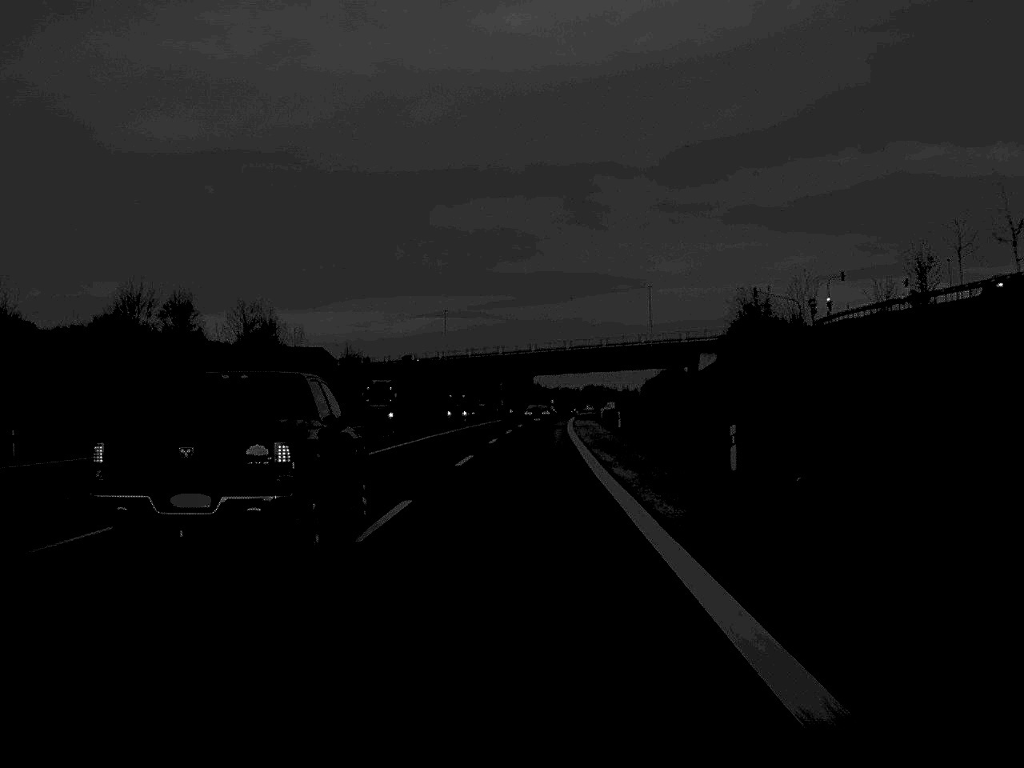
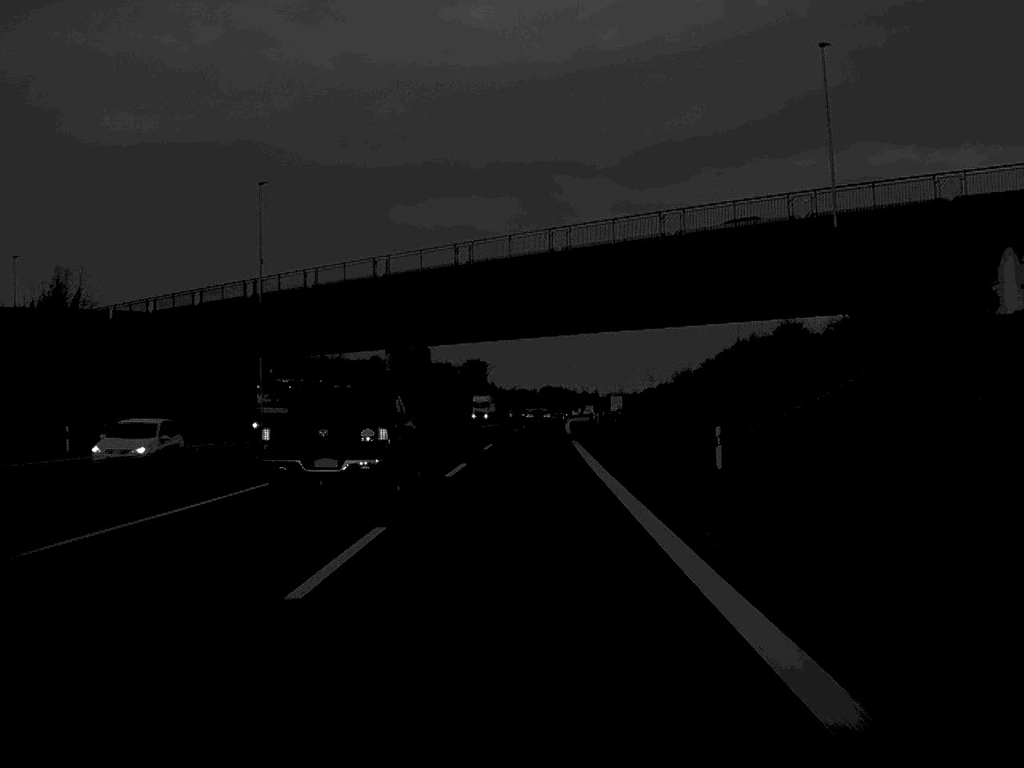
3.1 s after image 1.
(+1.7, +93.9) m; +2°
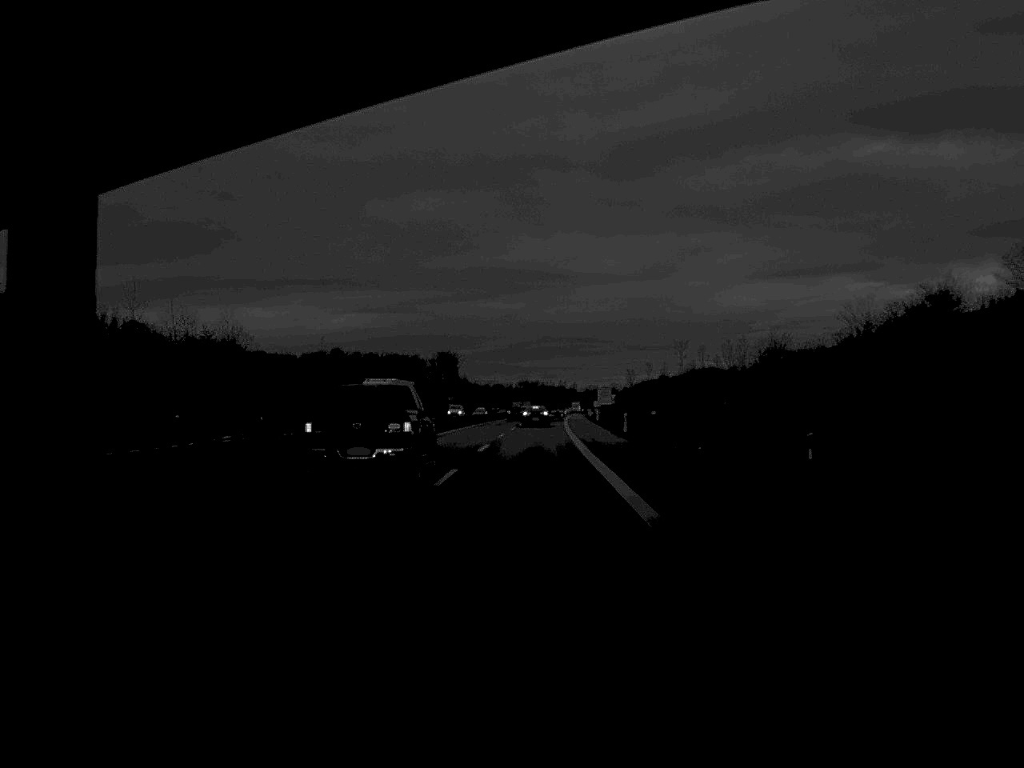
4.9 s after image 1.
(+0.5, +57.9) m; +1°
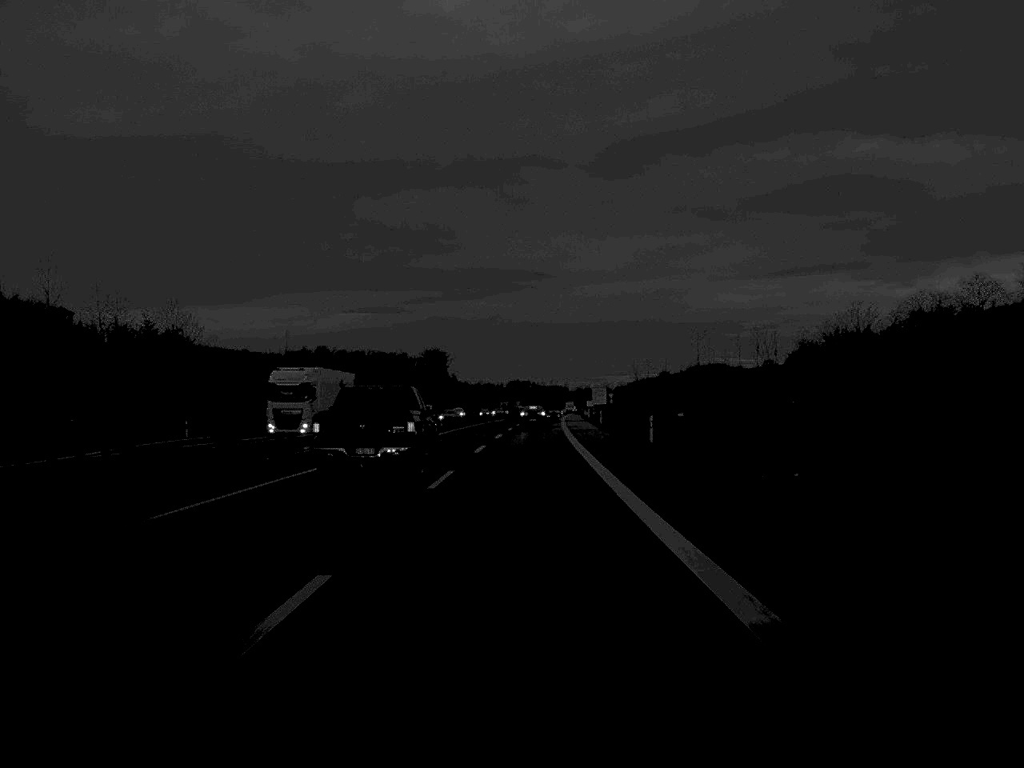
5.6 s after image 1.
(+0.1, +18.5) m; 0°
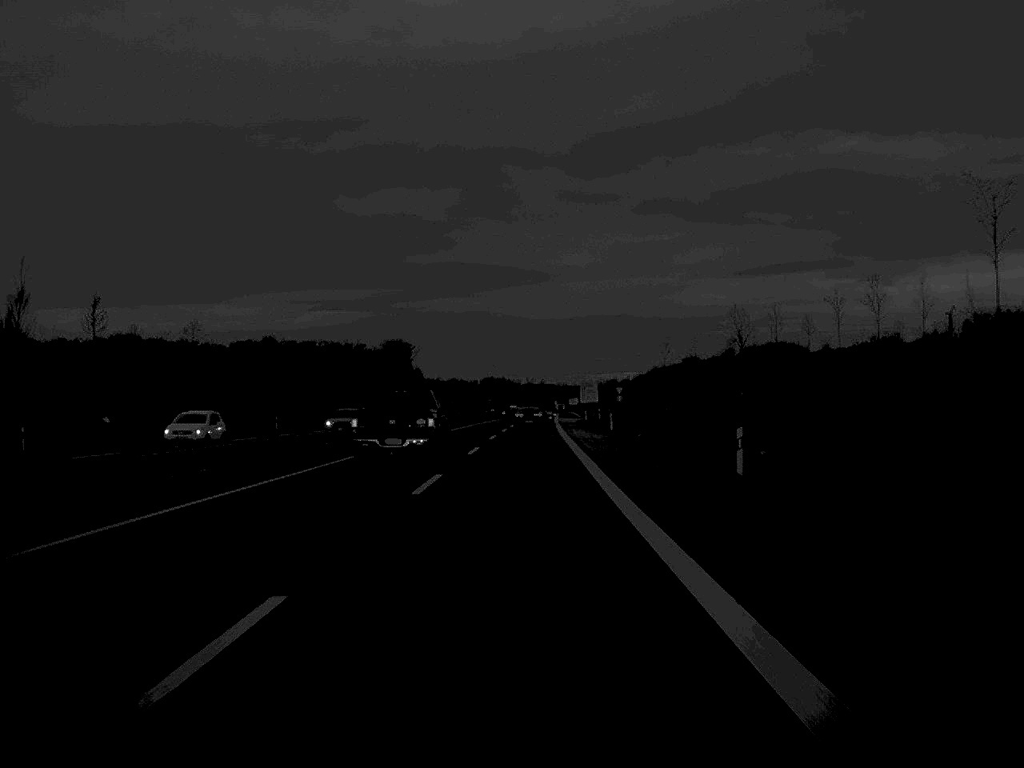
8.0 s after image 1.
(+0.8, +72.9) m; +1°
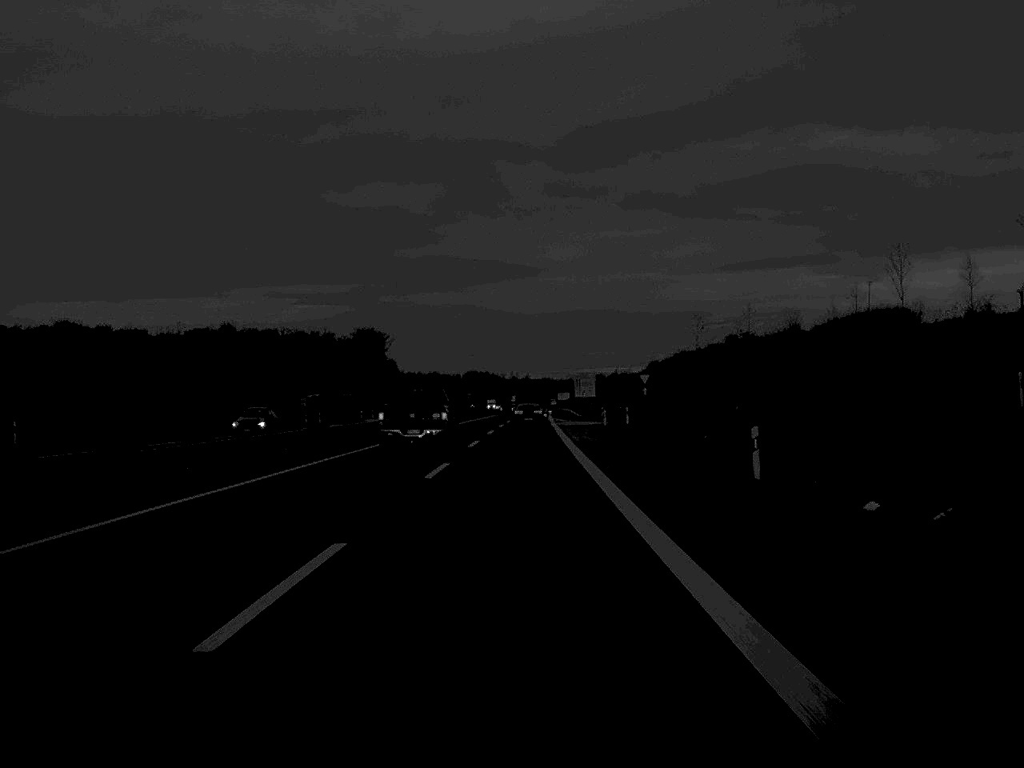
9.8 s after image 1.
(+0.3, +50.2) m; +1°
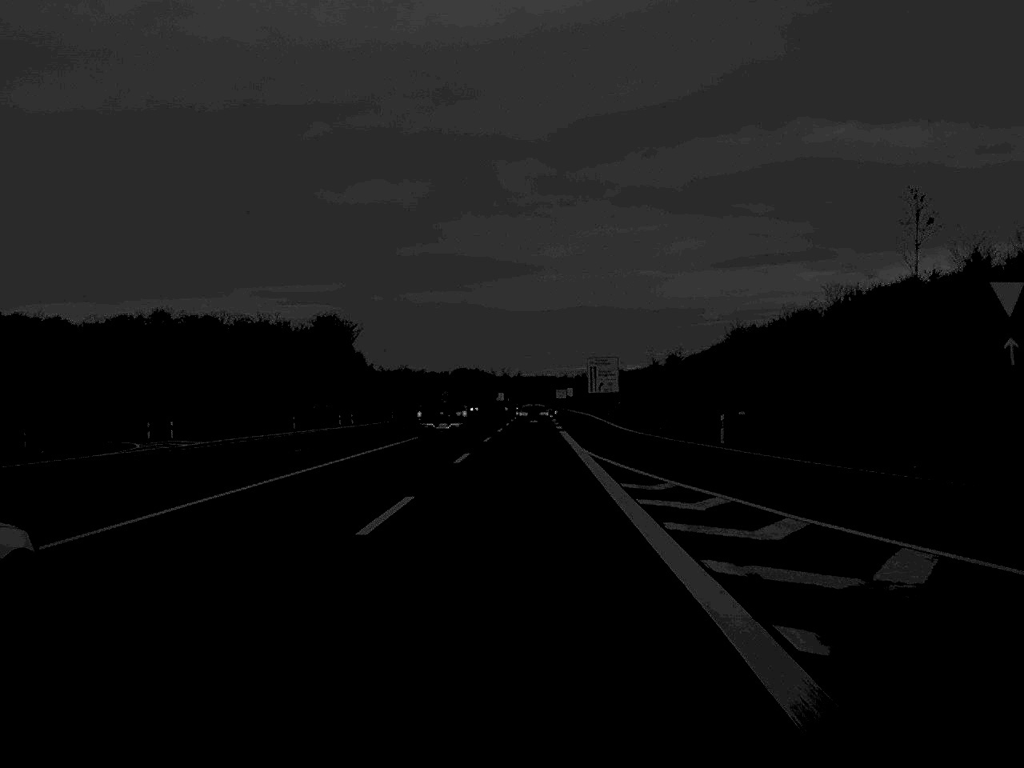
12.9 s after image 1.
(+0.4, +82.4) m; 0°
